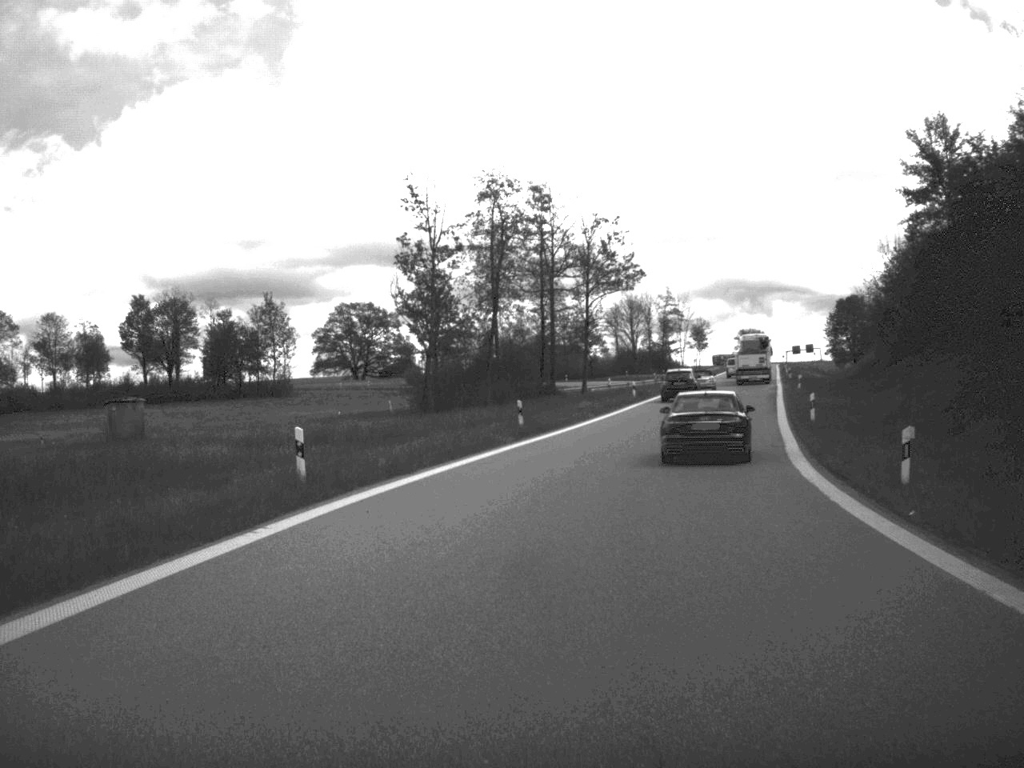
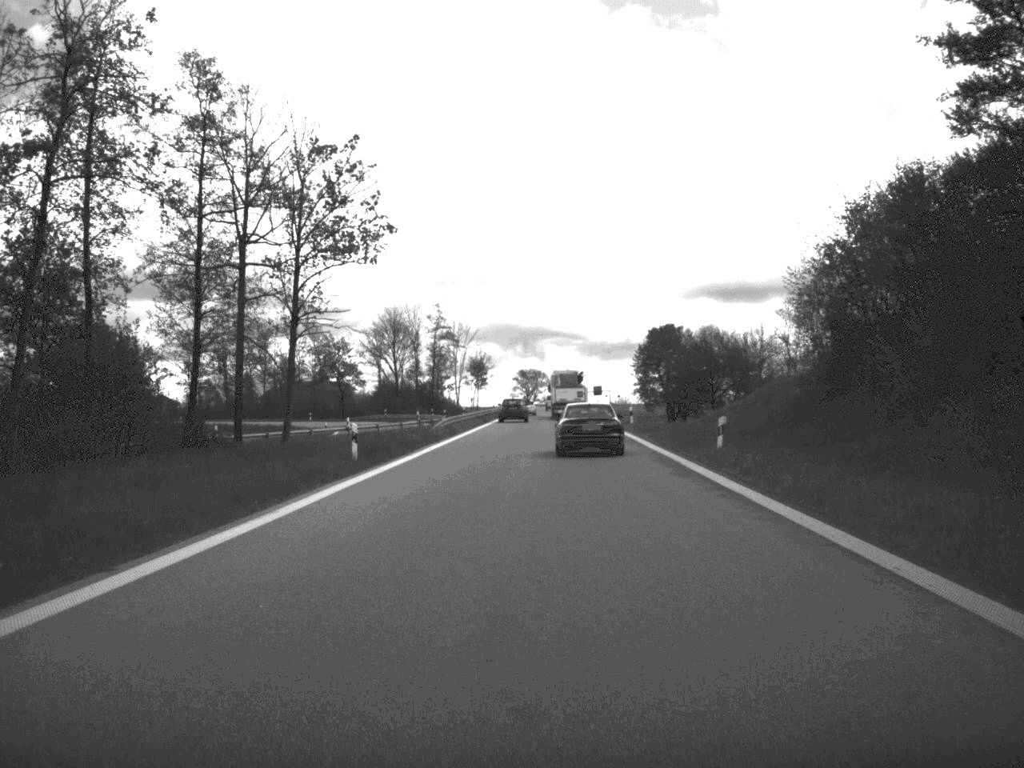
(+4.1, +37.7) m; +10°
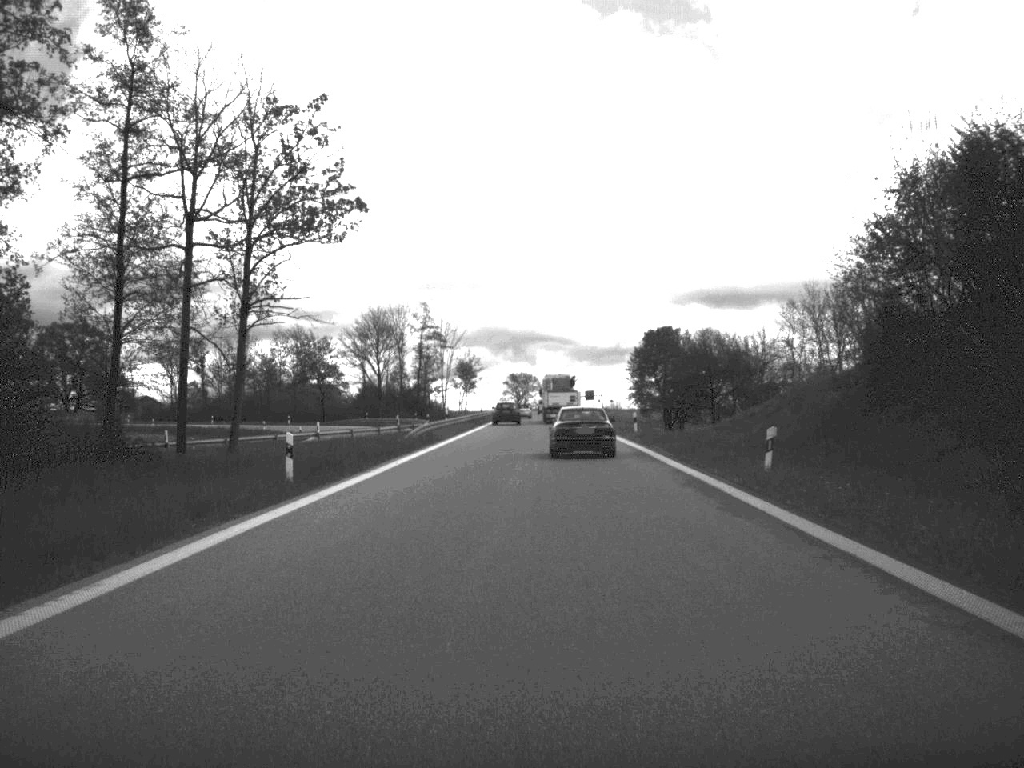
(0.0, +7.5) m; 0°
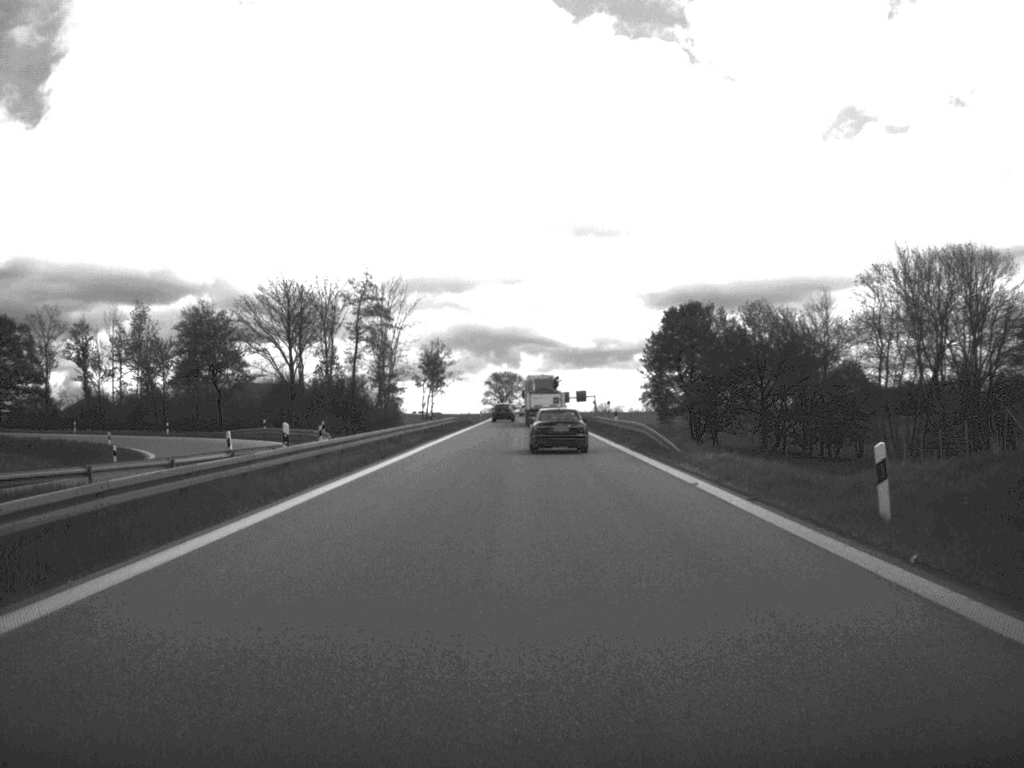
(+0.3, +40.9) m; 0°
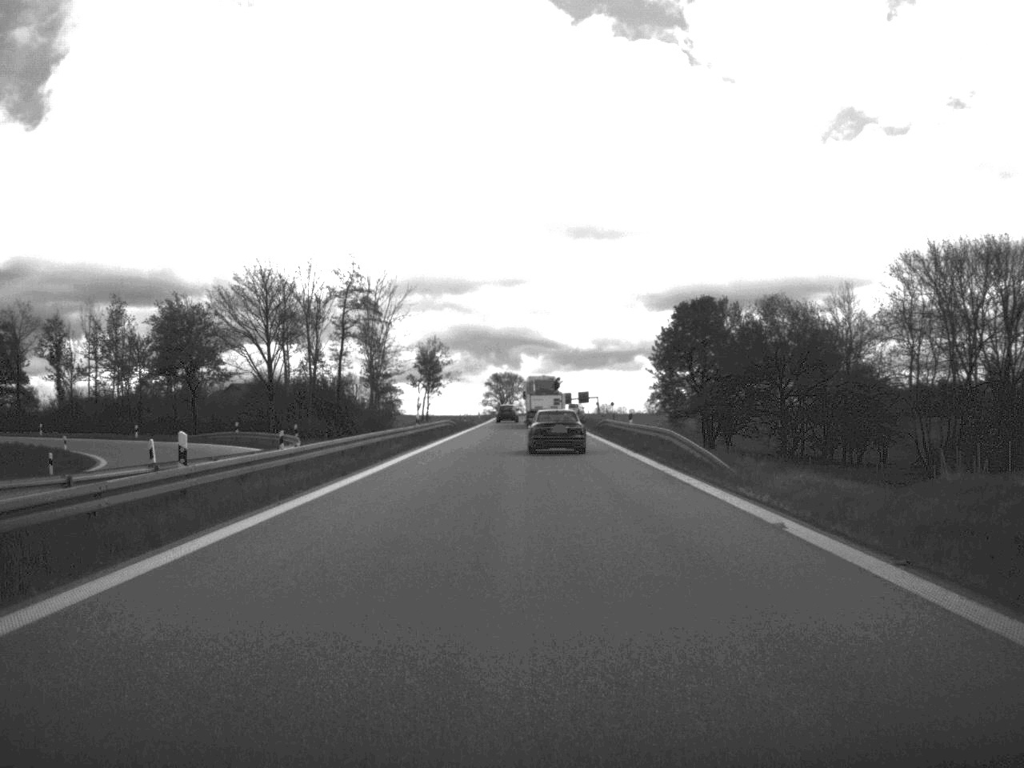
(0.0, +8.0) m; 0°
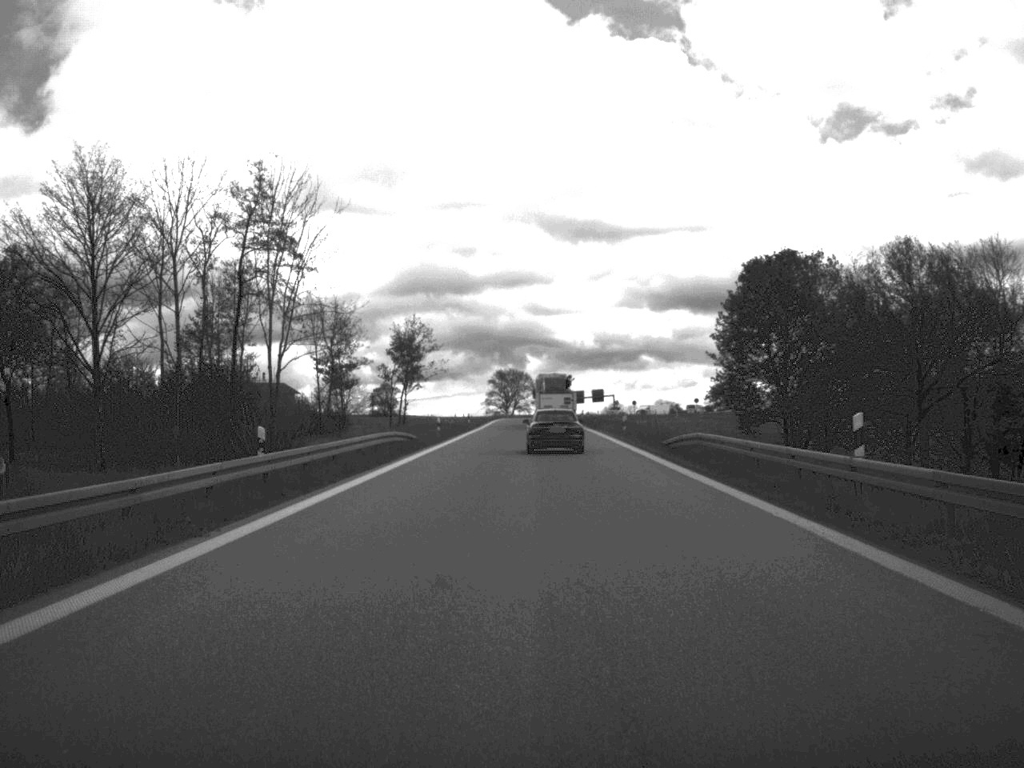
(-0.1, +34.9) m; 0°
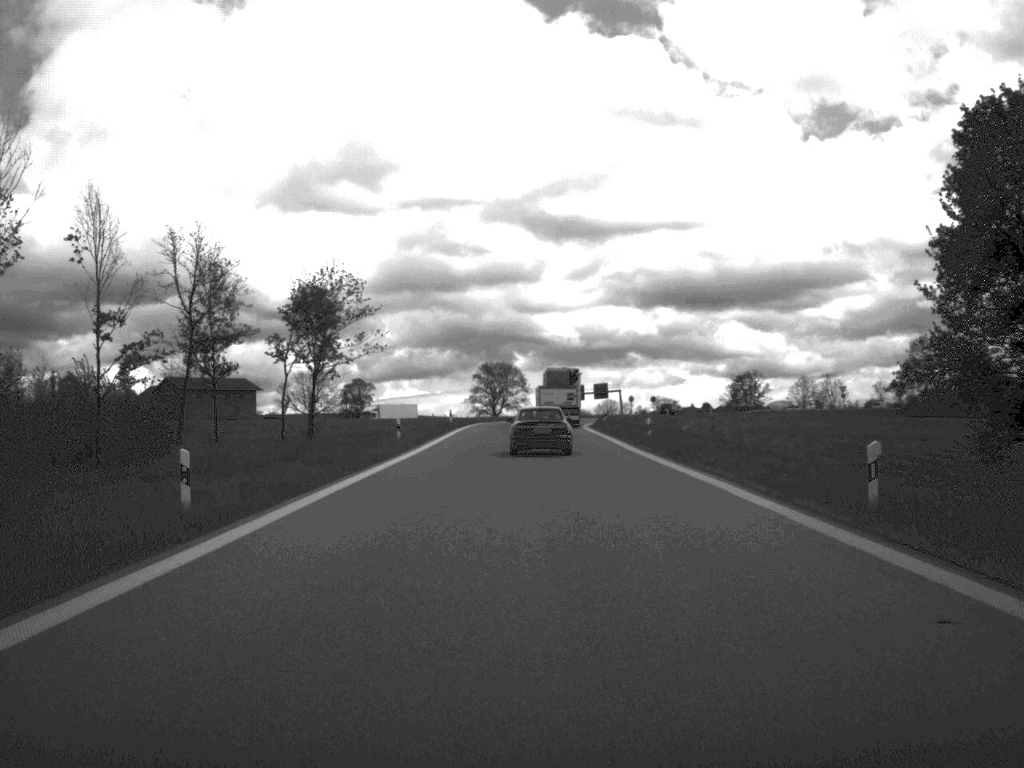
(0.0, +44.8) m; 0°
